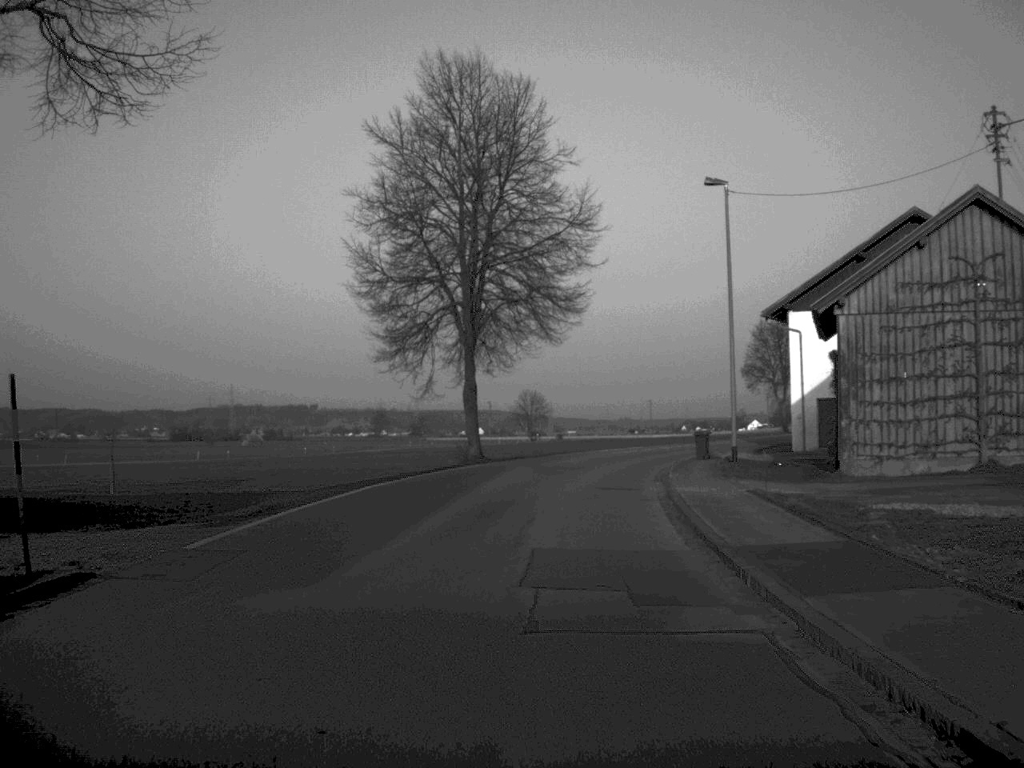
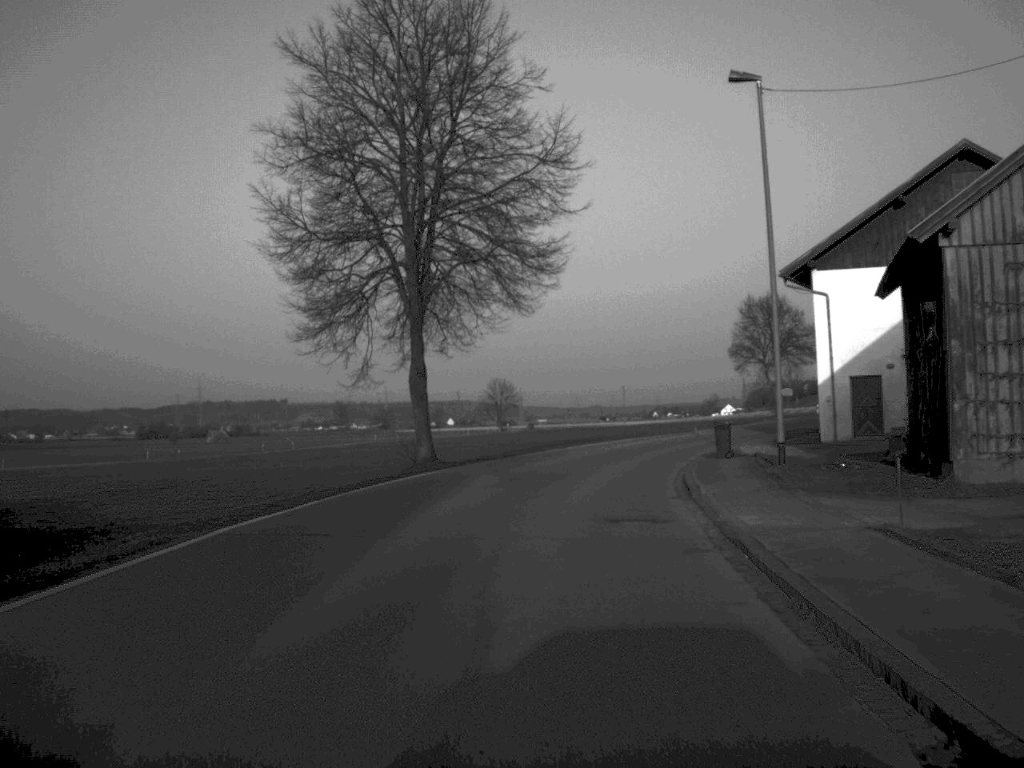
(+0.1, +10.4) m; +1°
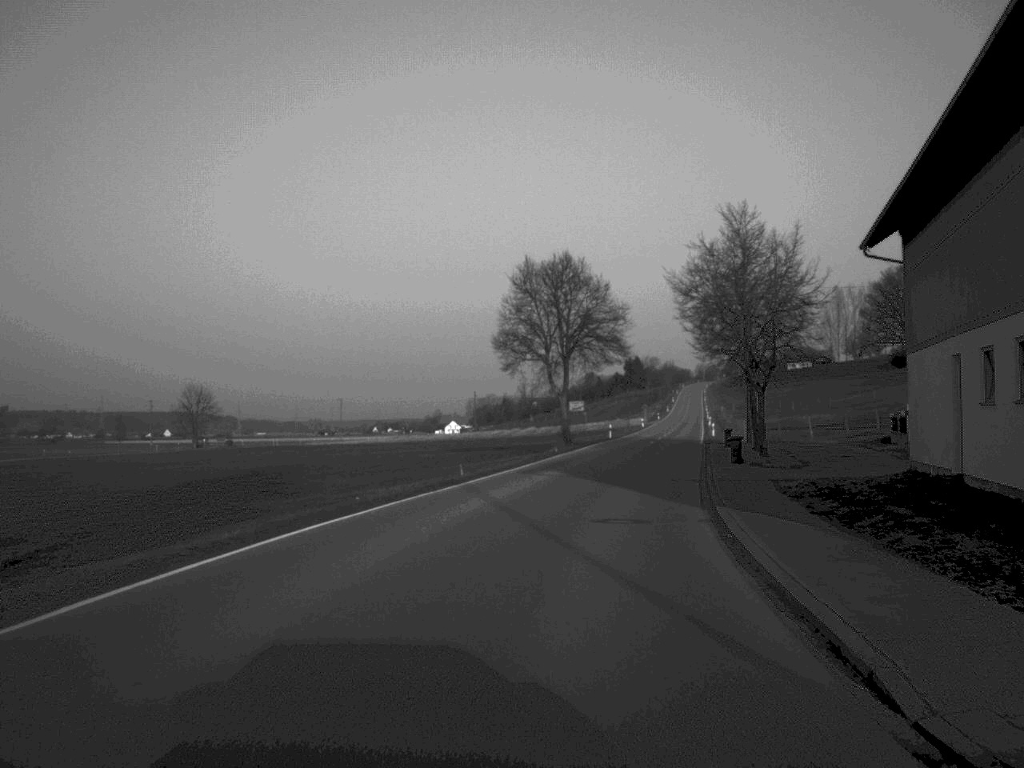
(+3.5, +38.1) m; +13°
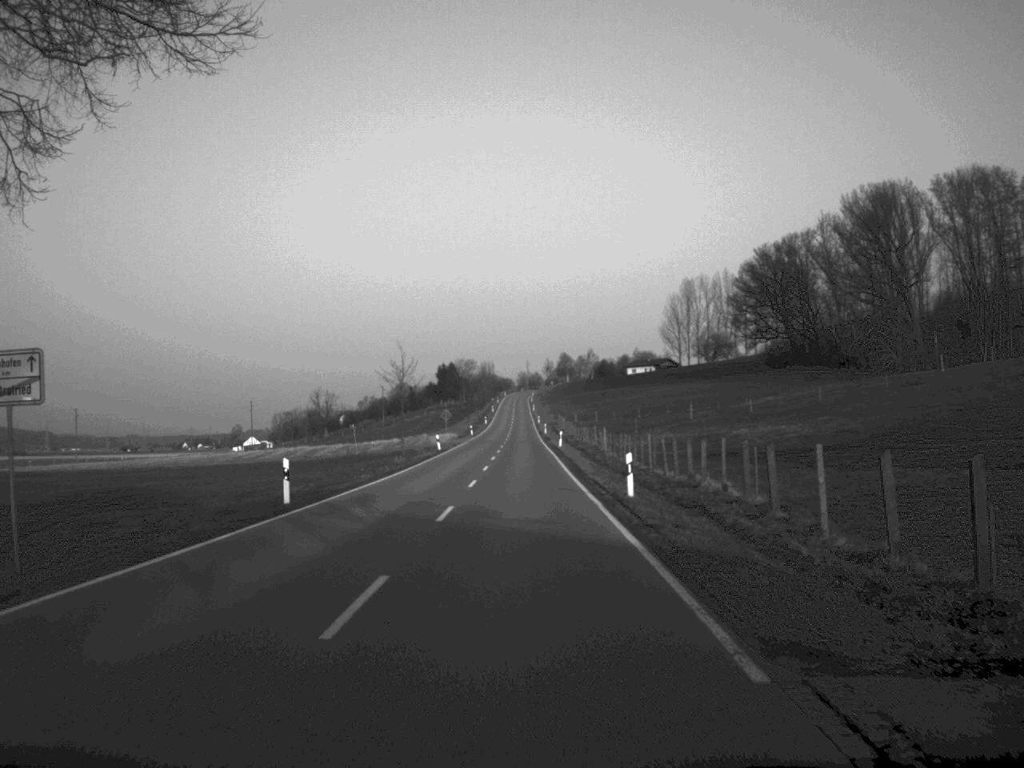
(+6.8, +63.0) m; +8°
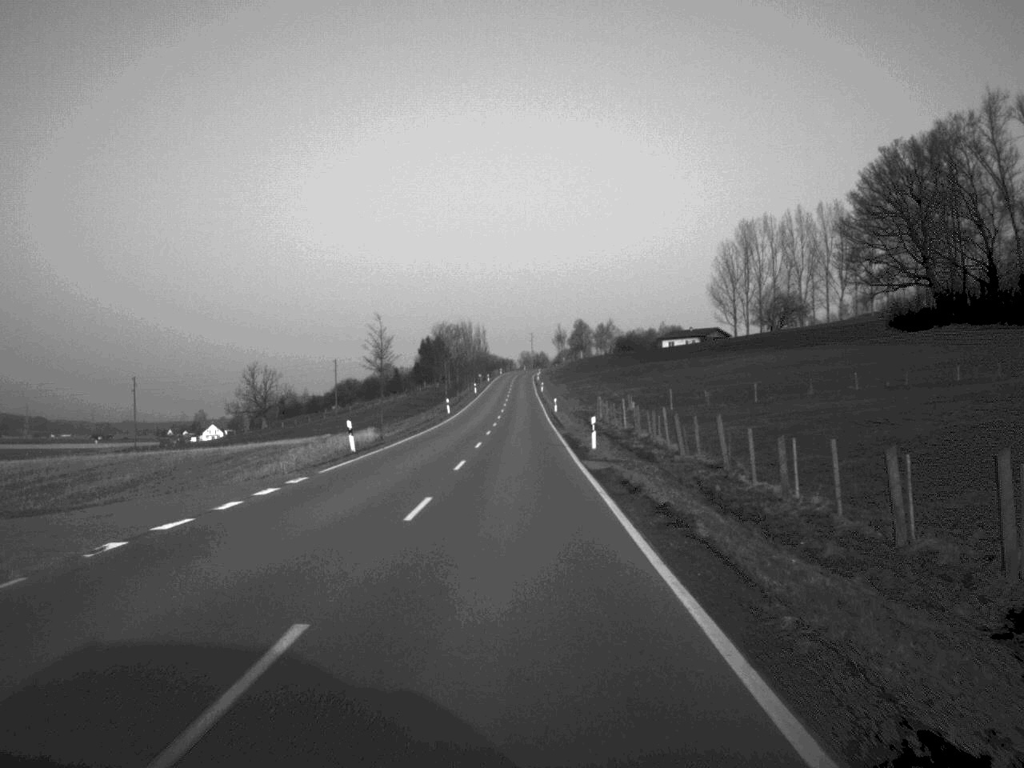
(+0.1, +87.7) m; 0°
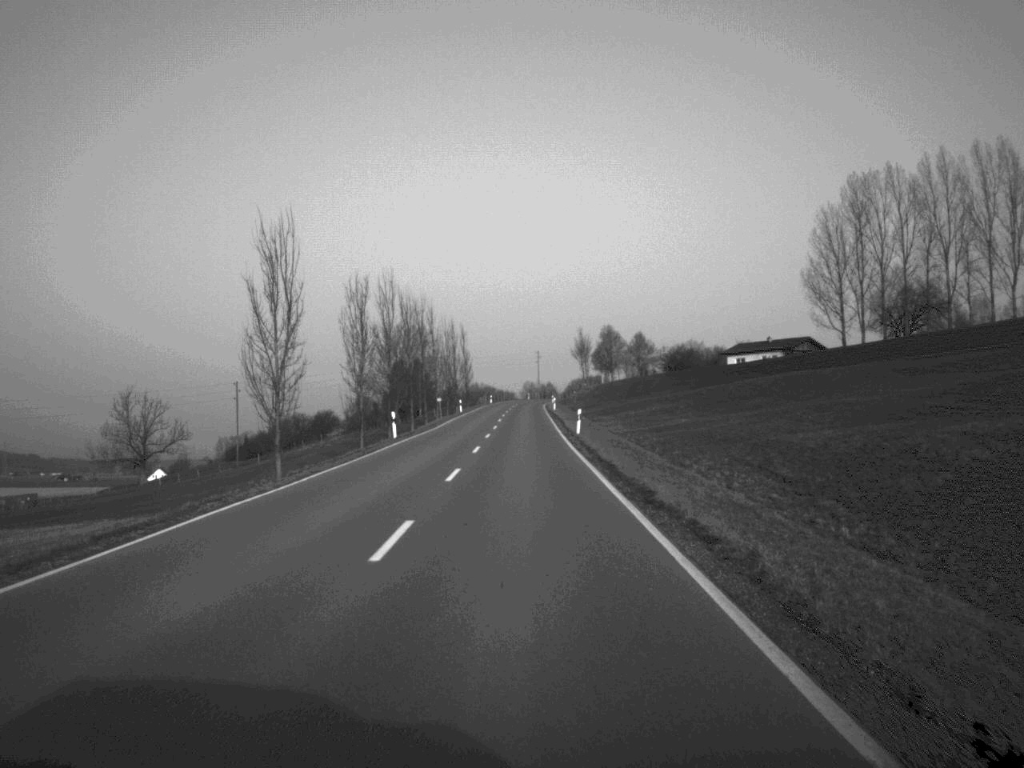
(-0.1, +88.0) m; 0°
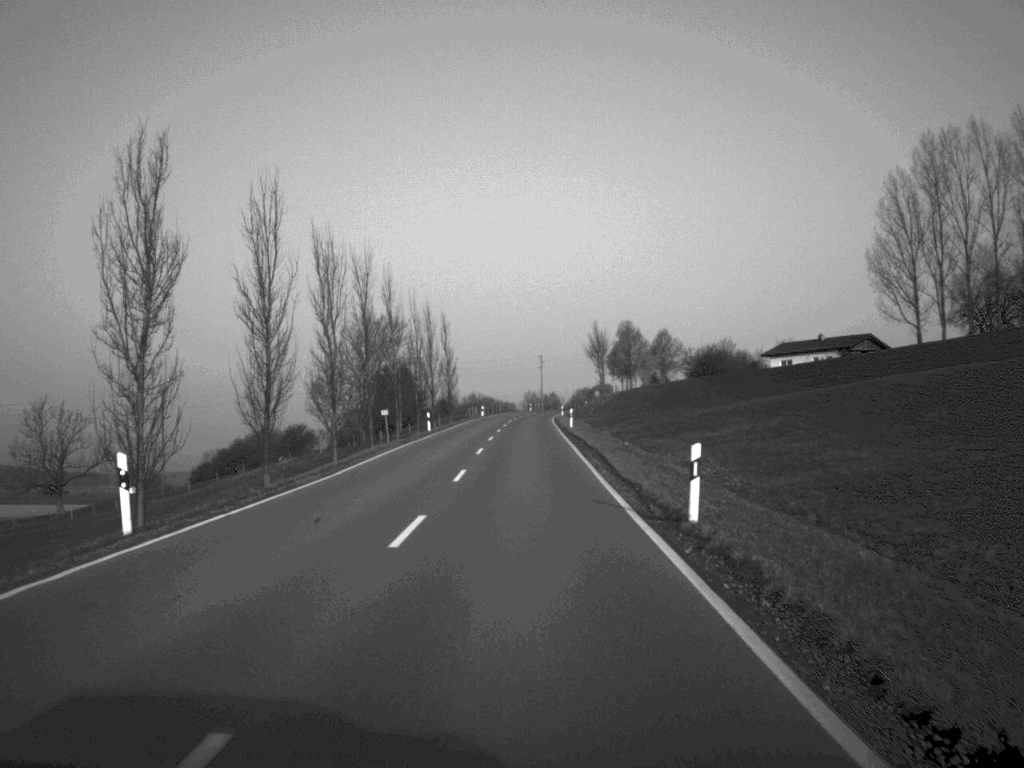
(0.0, +34.1) m; 0°
